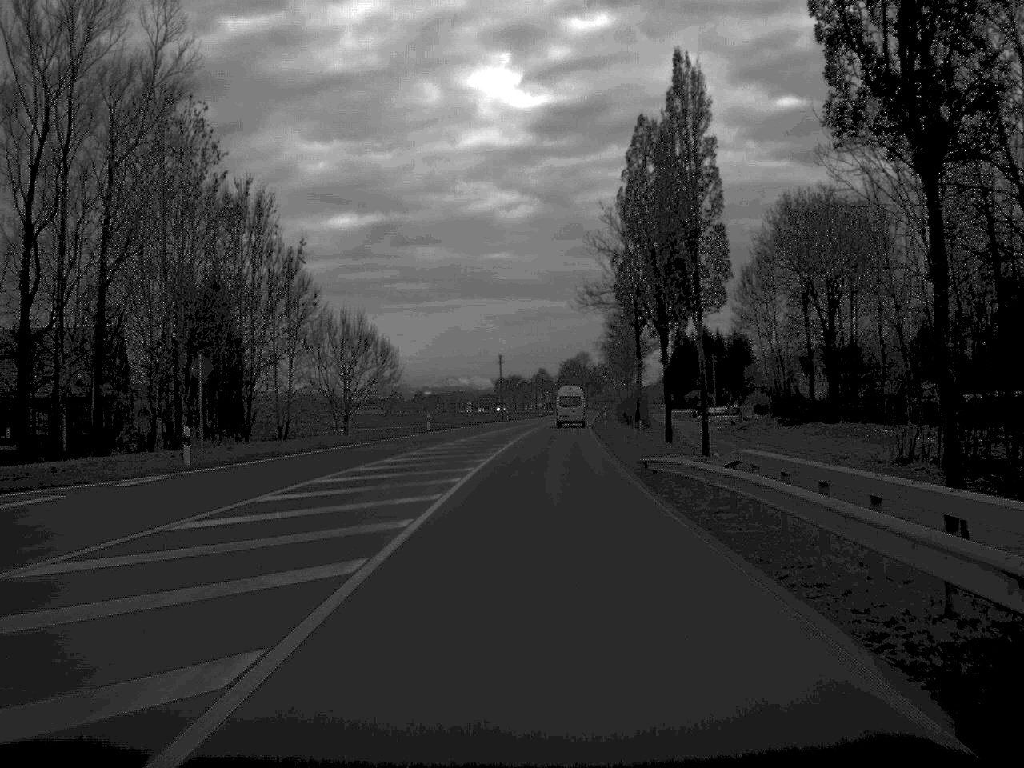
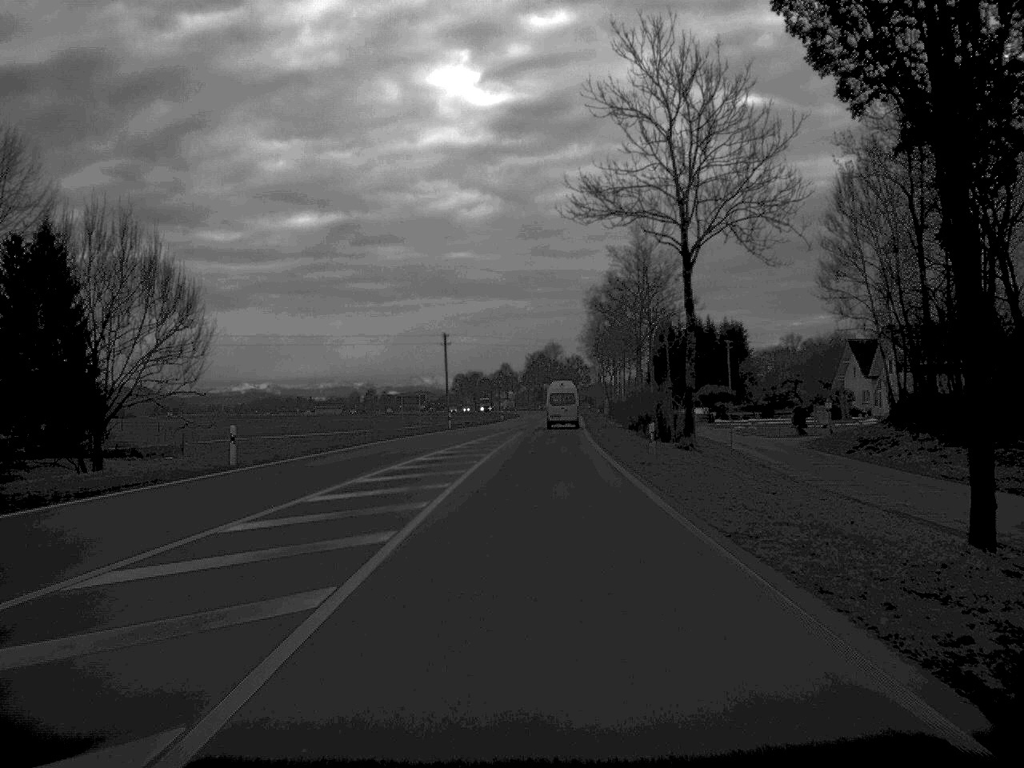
(+0.6, +45.2) m; +1°
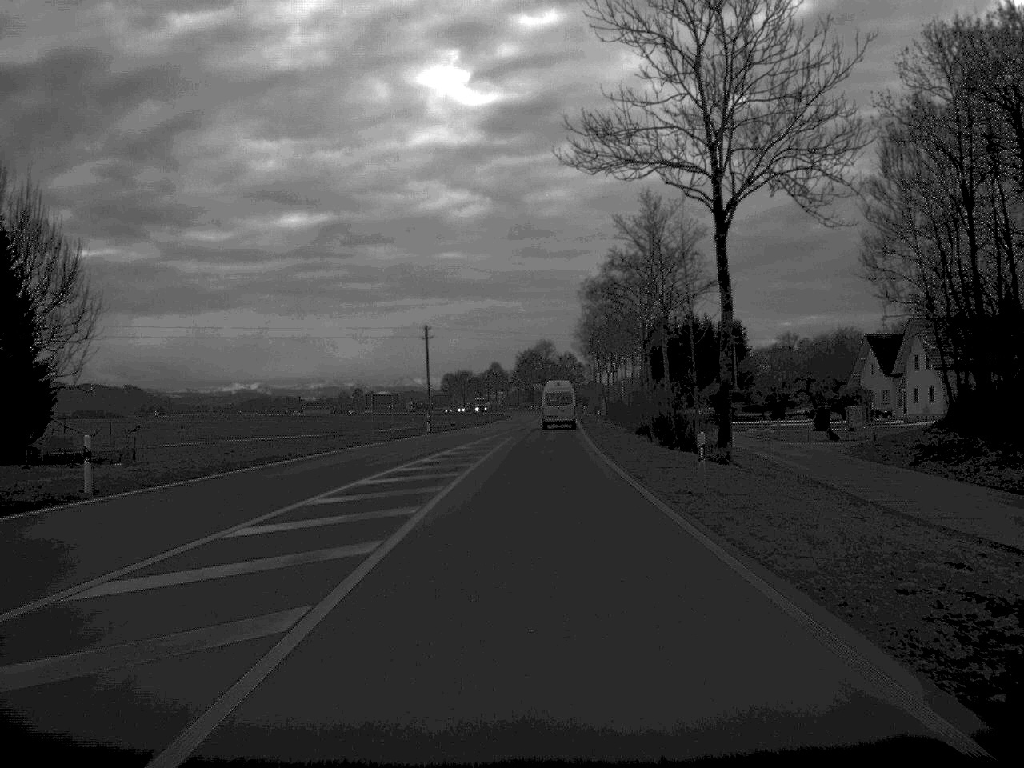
(0.0, +10.6) m; 0°
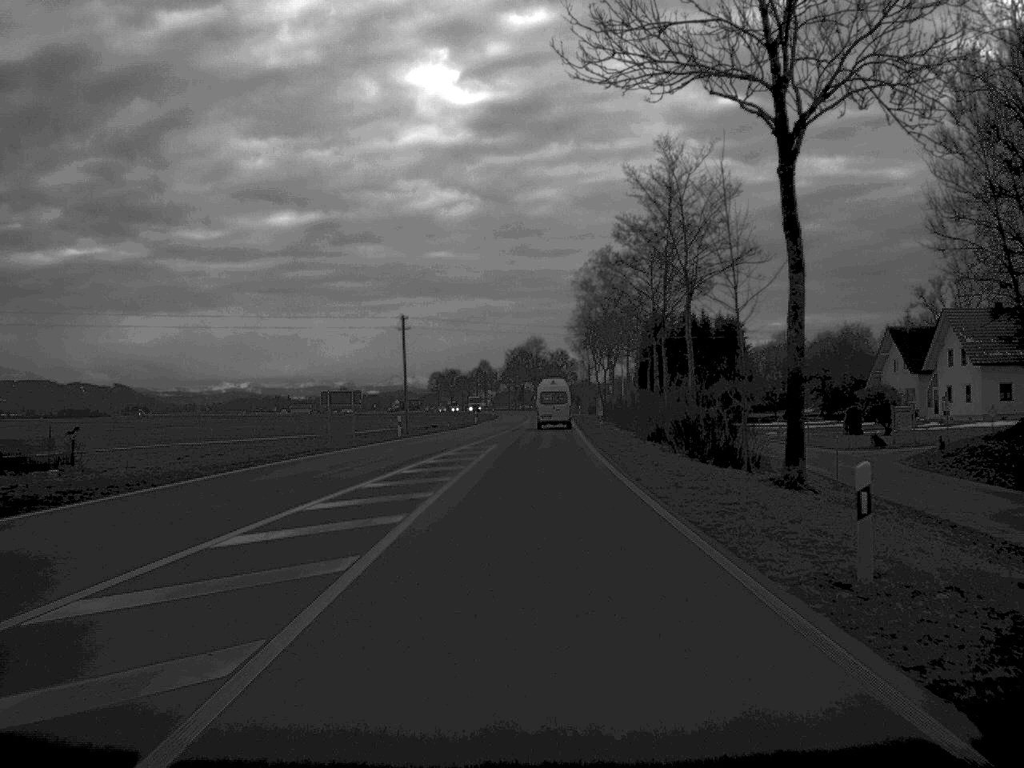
(0.0, +11.1) m; 0°
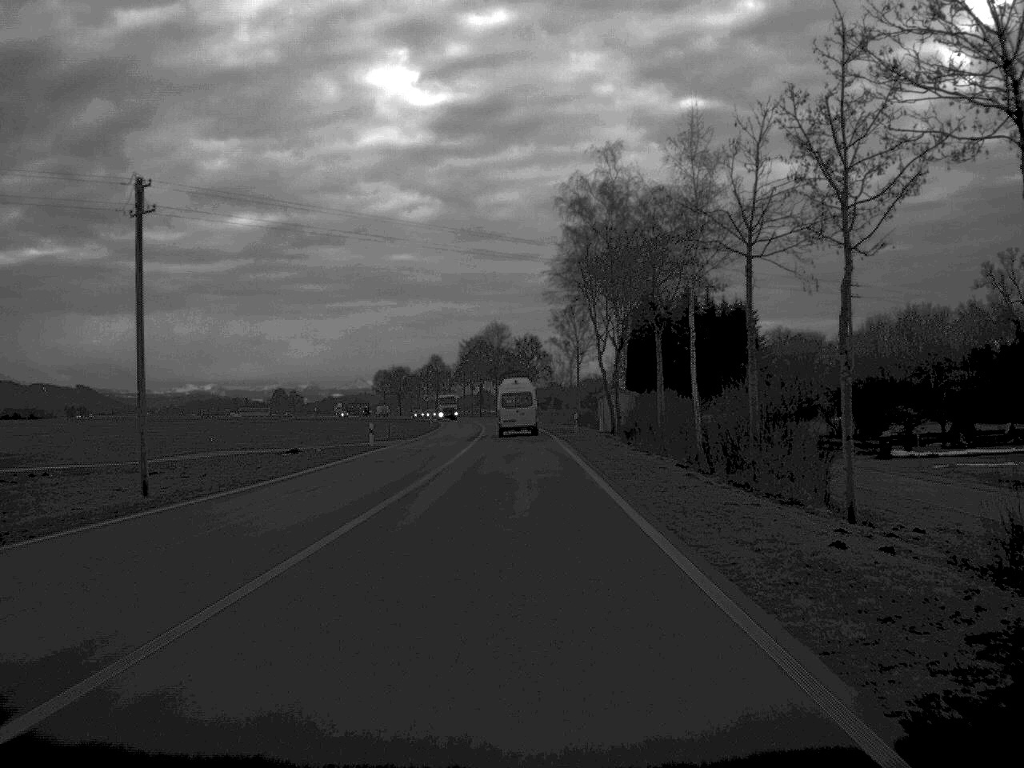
(+0.7, +54.5) m; +1°
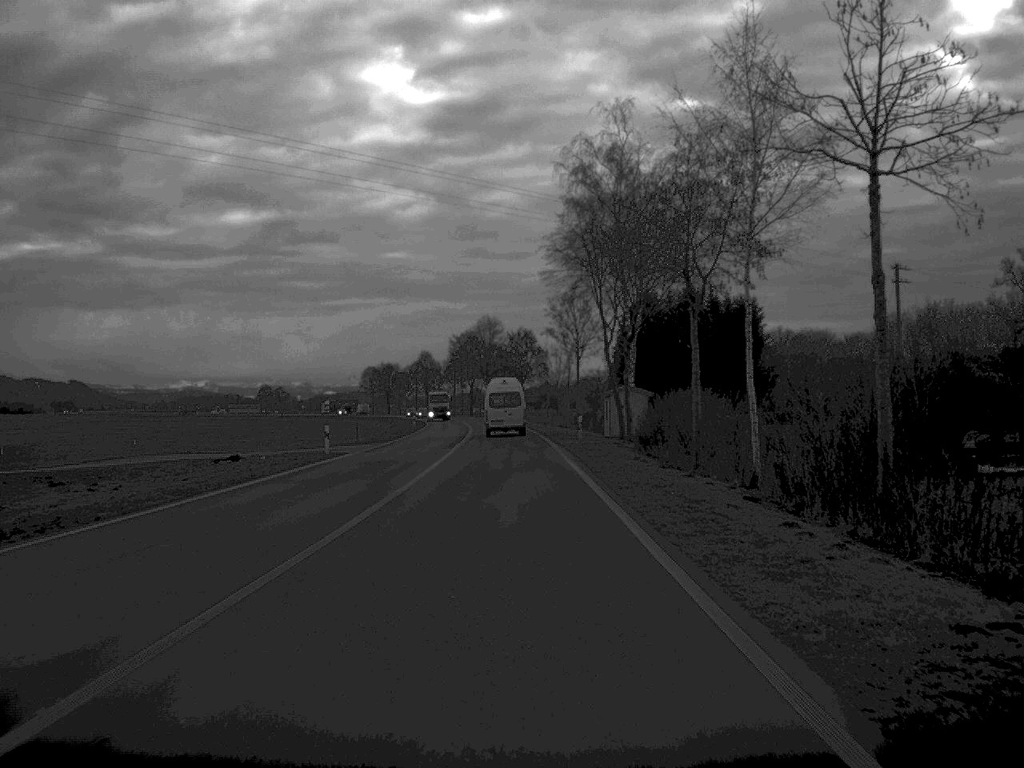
(0.0, +10.8) m; 0°
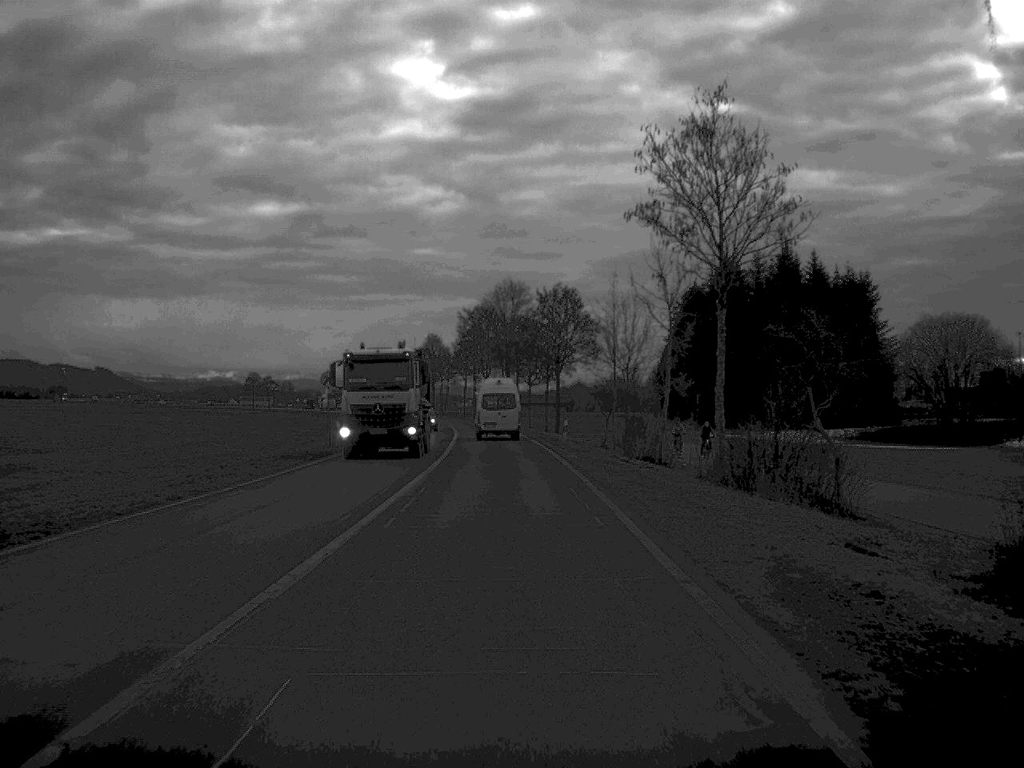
(-0.6, +53.8) m; -1°
